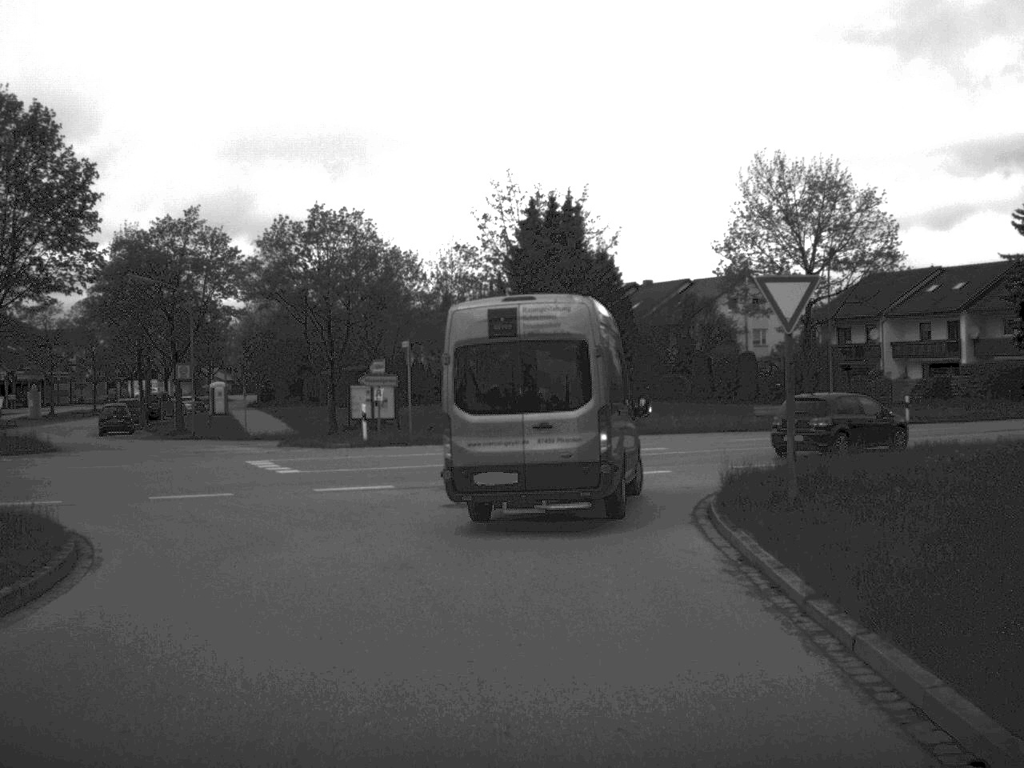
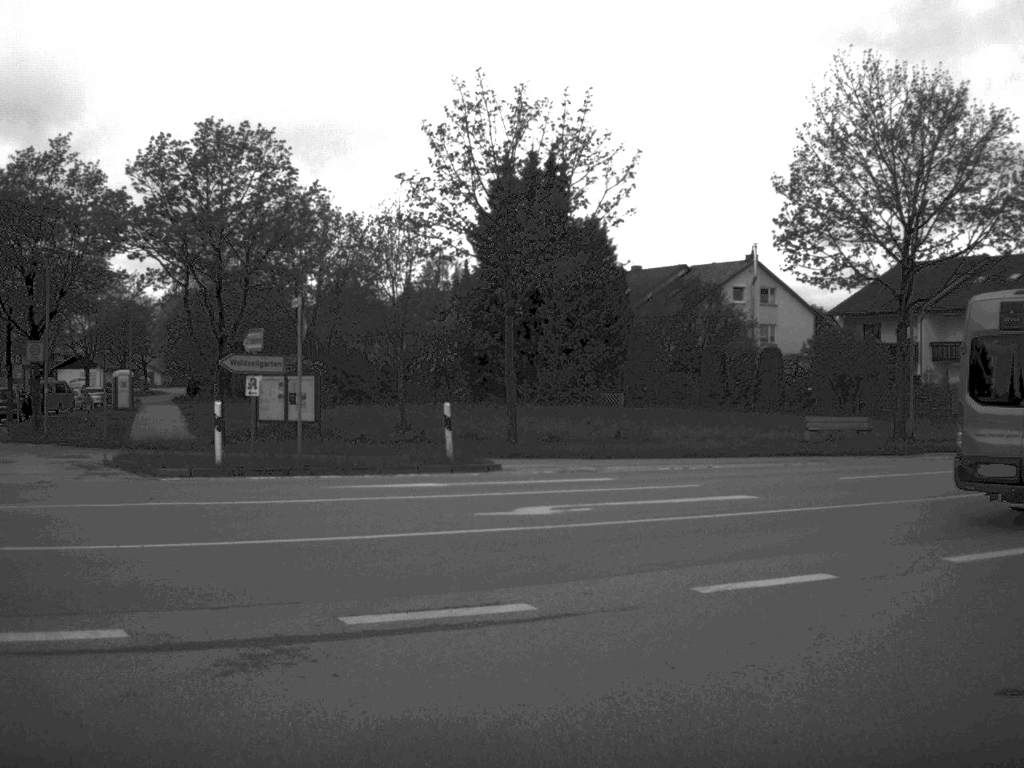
(-0.1, +14.8) m; +2°
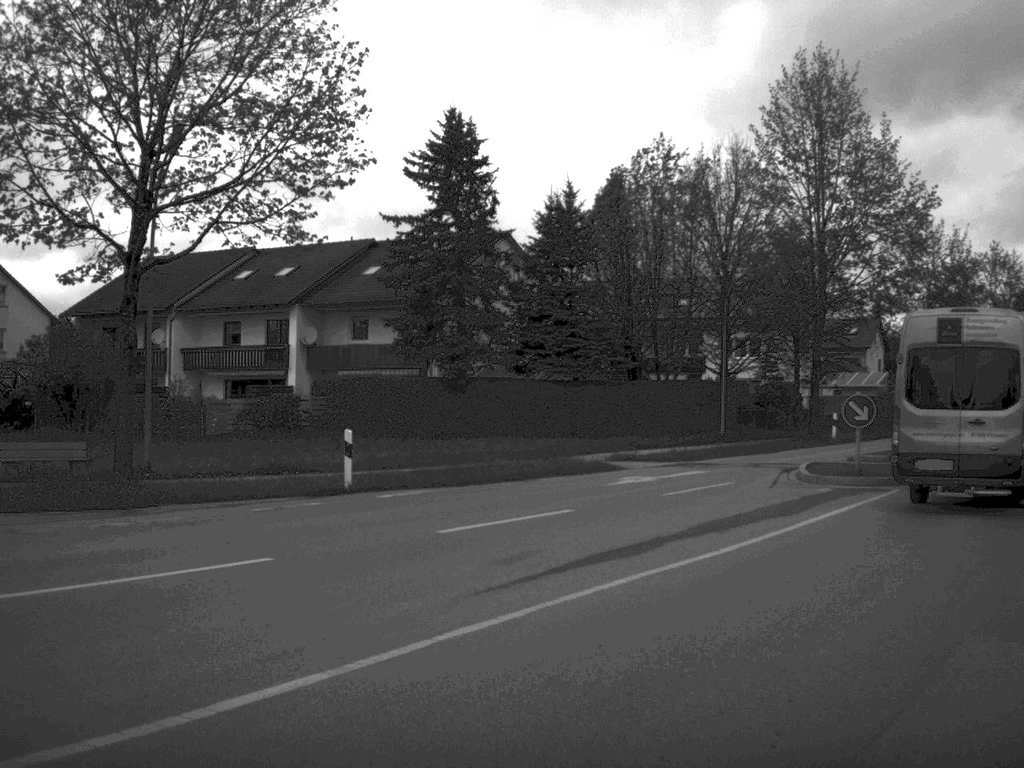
(+3.1, +11.5) m; +34°
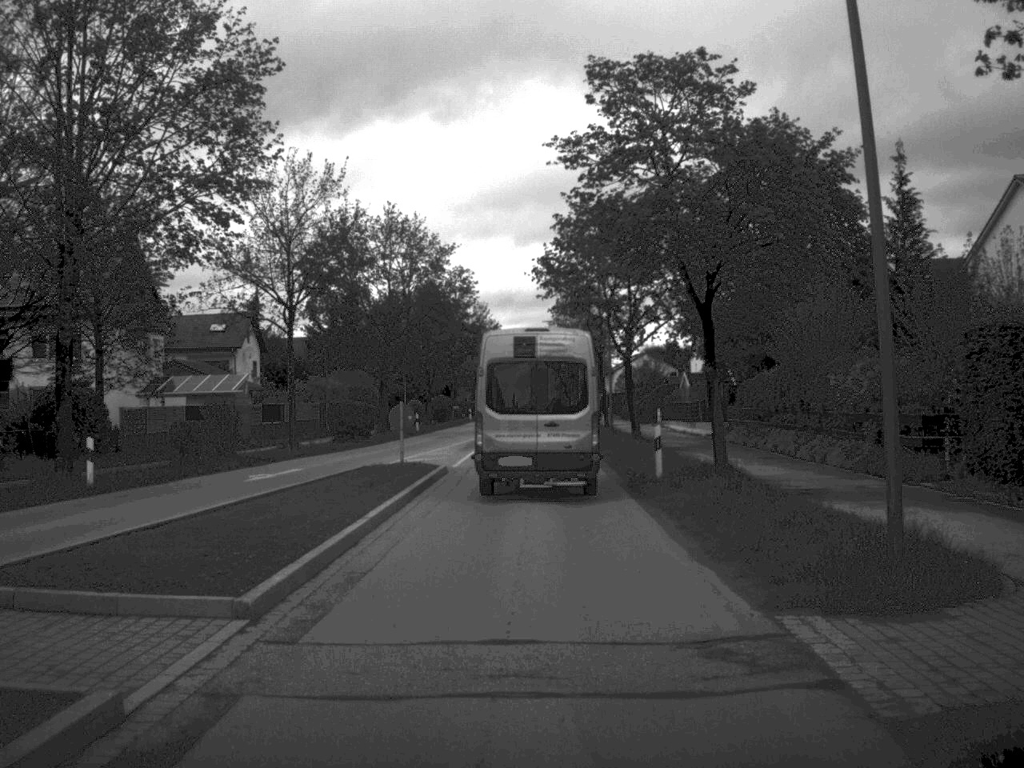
(+6.8, +19.2) m; +26°
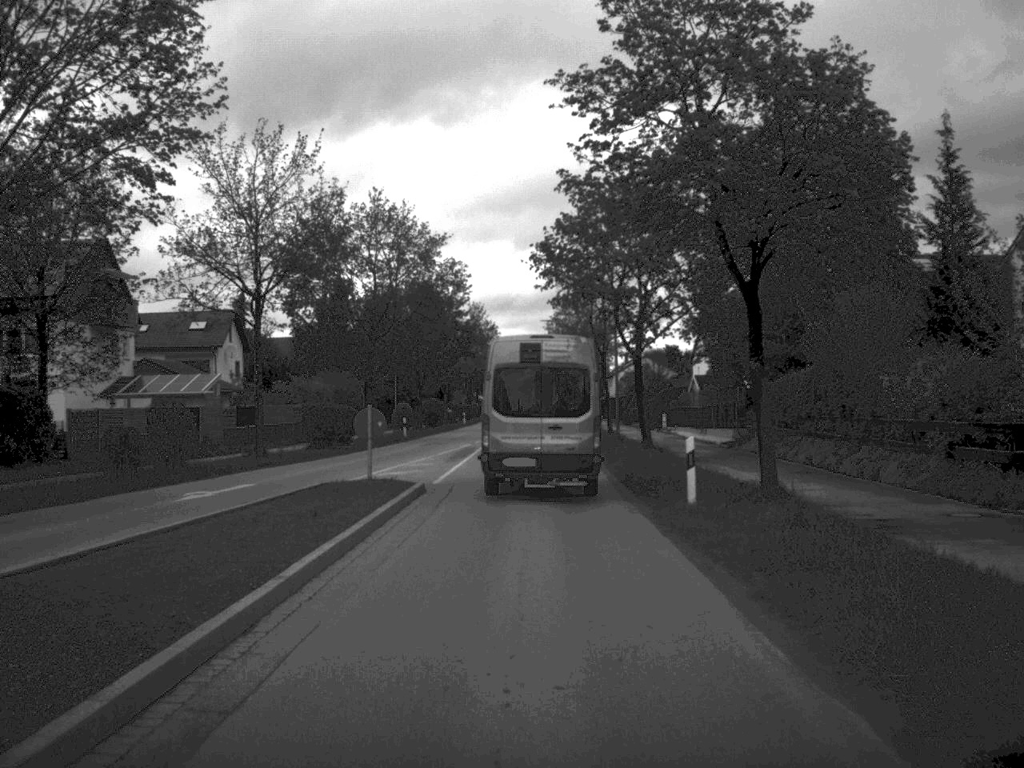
(0.0, +5.2) m; 0°
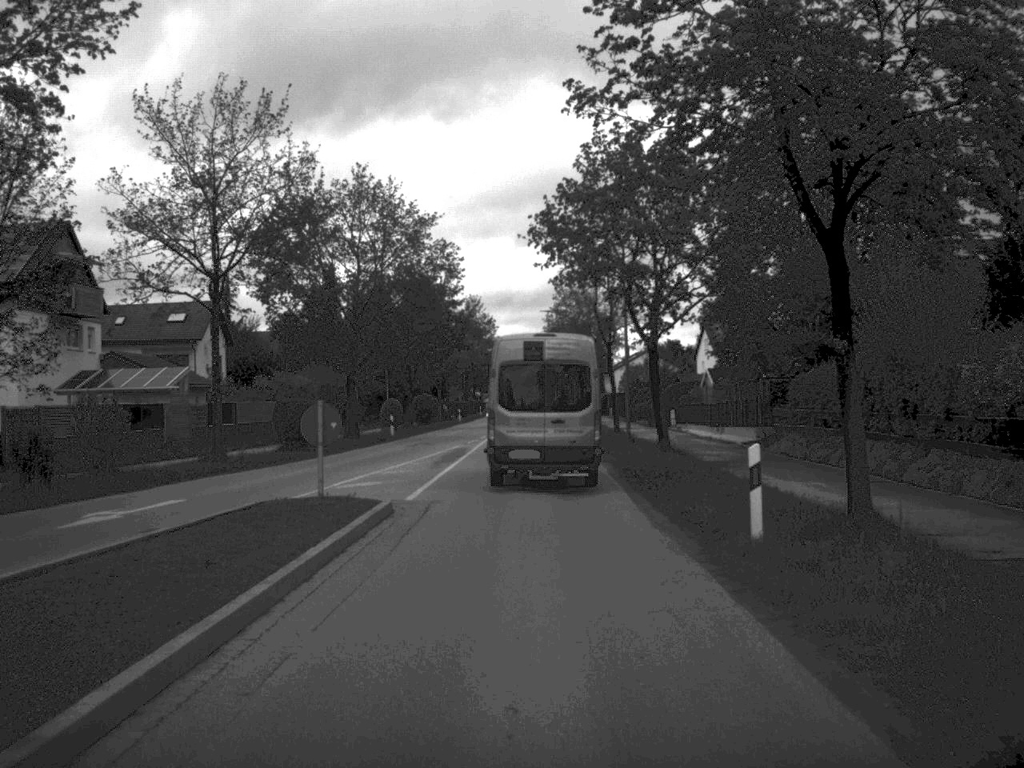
(0.0, +5.4) m; 0°
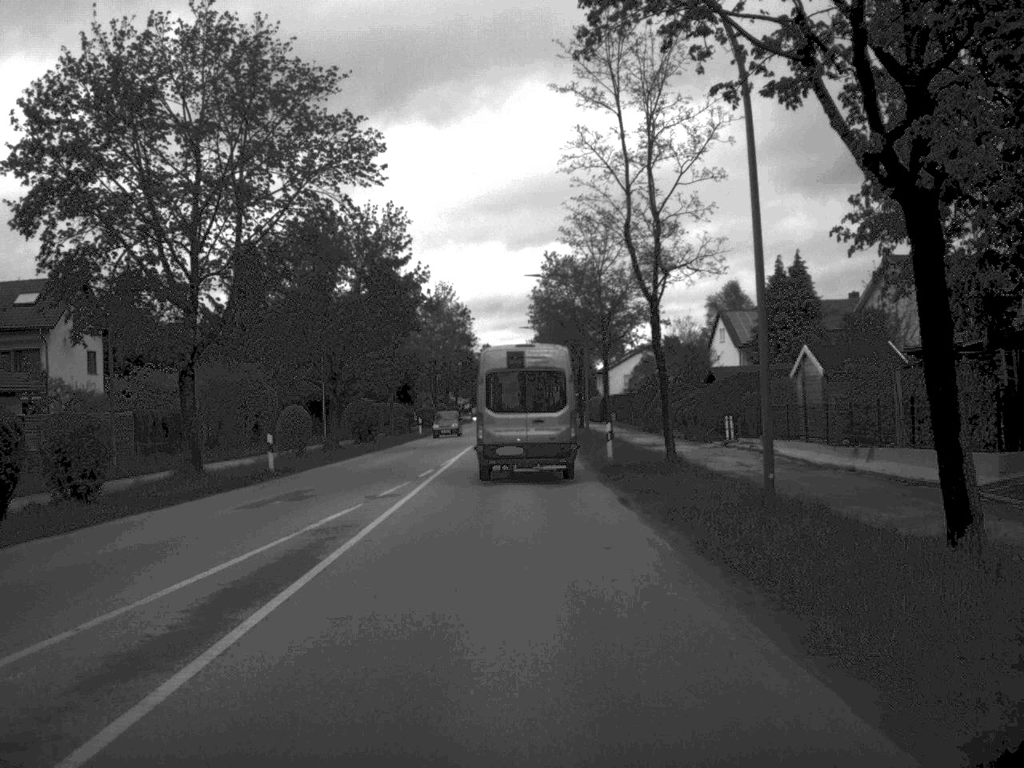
(0.0, +25.0) m; +1°
